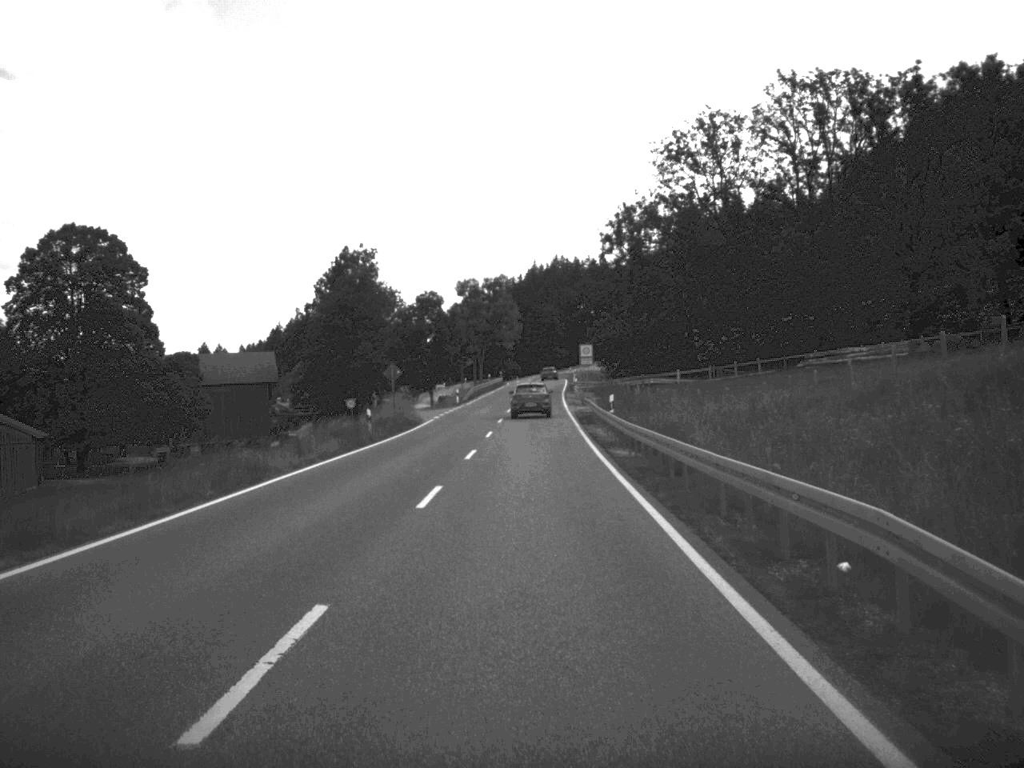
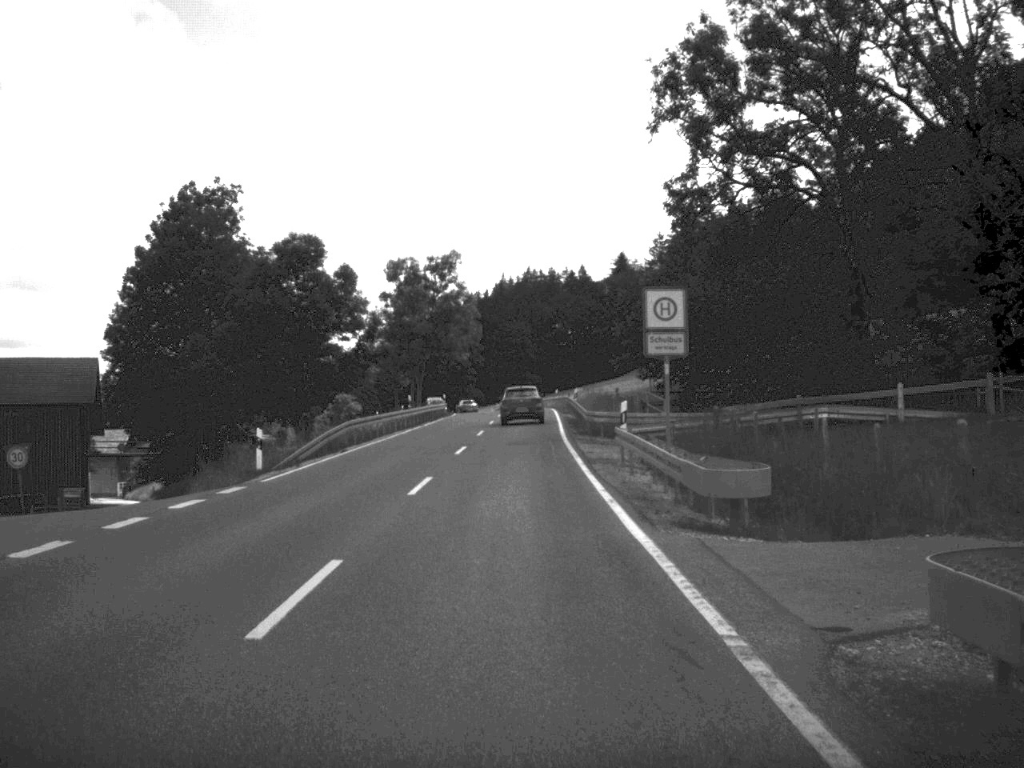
(+0.5, +56.1) m; +1°
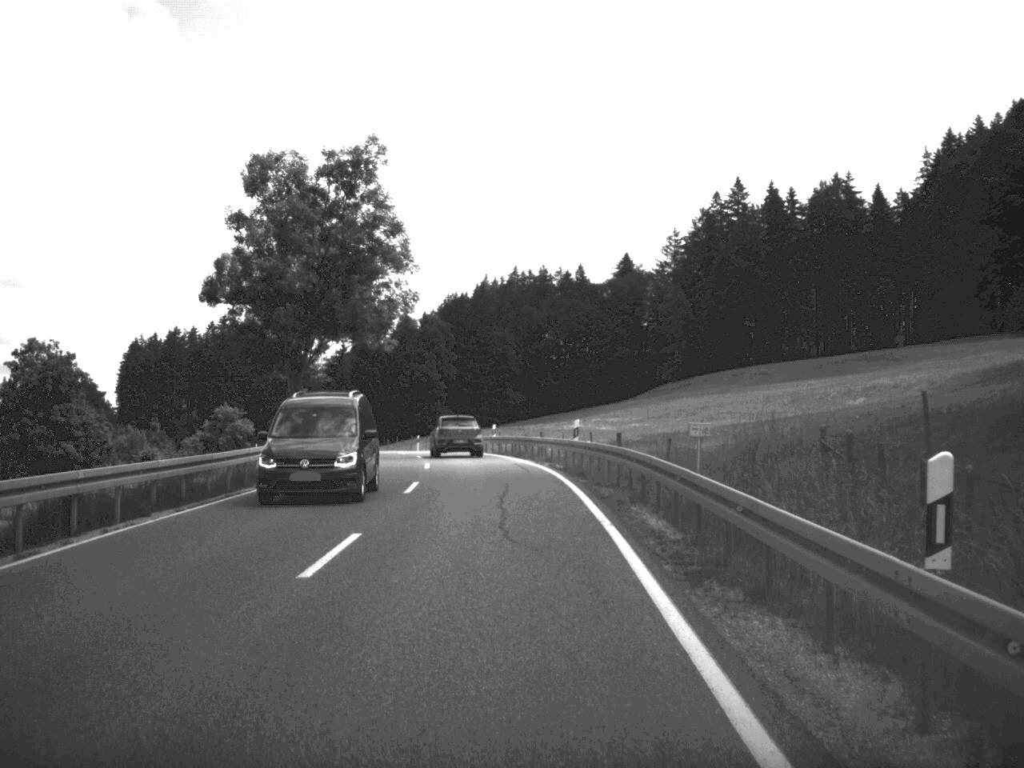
(+0.3, +55.1) m; +1°
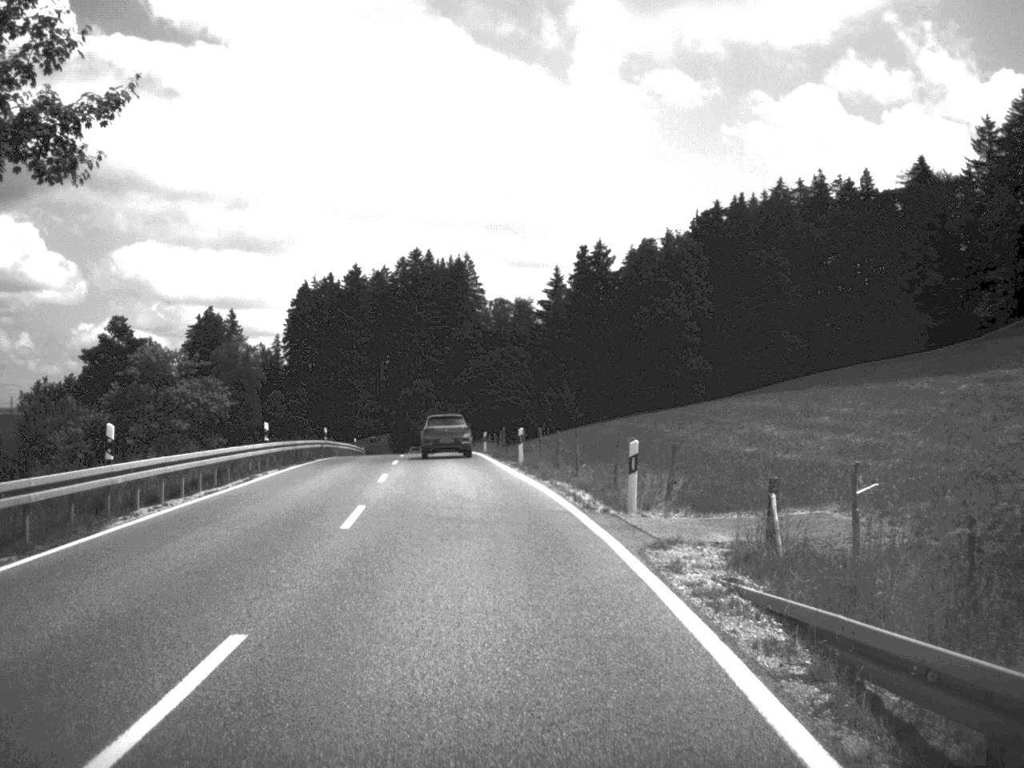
(-5.1, +65.2) m; -11°
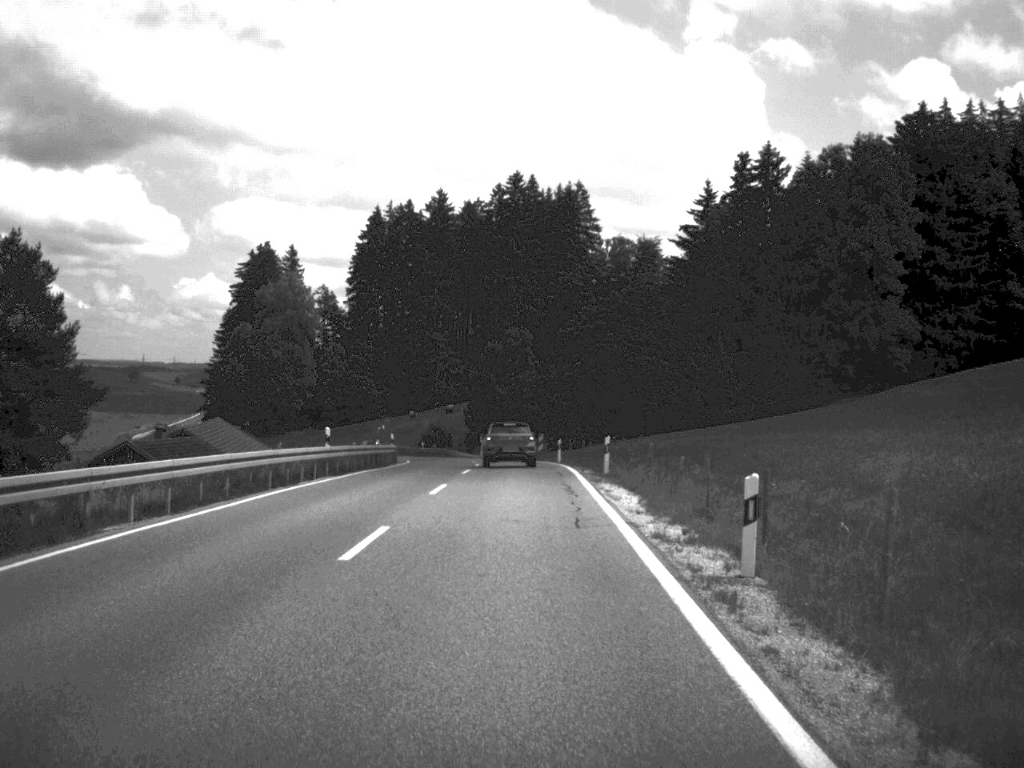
(-3.1, +50.4) m; -5°
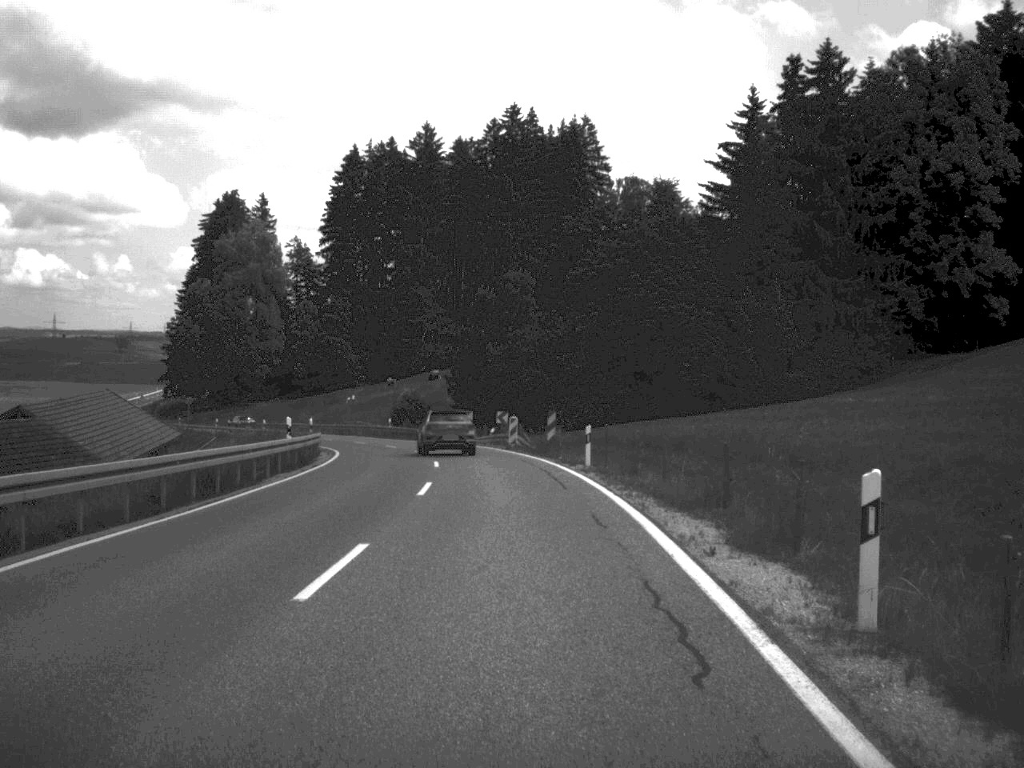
(0.0, +26.4) m; 0°
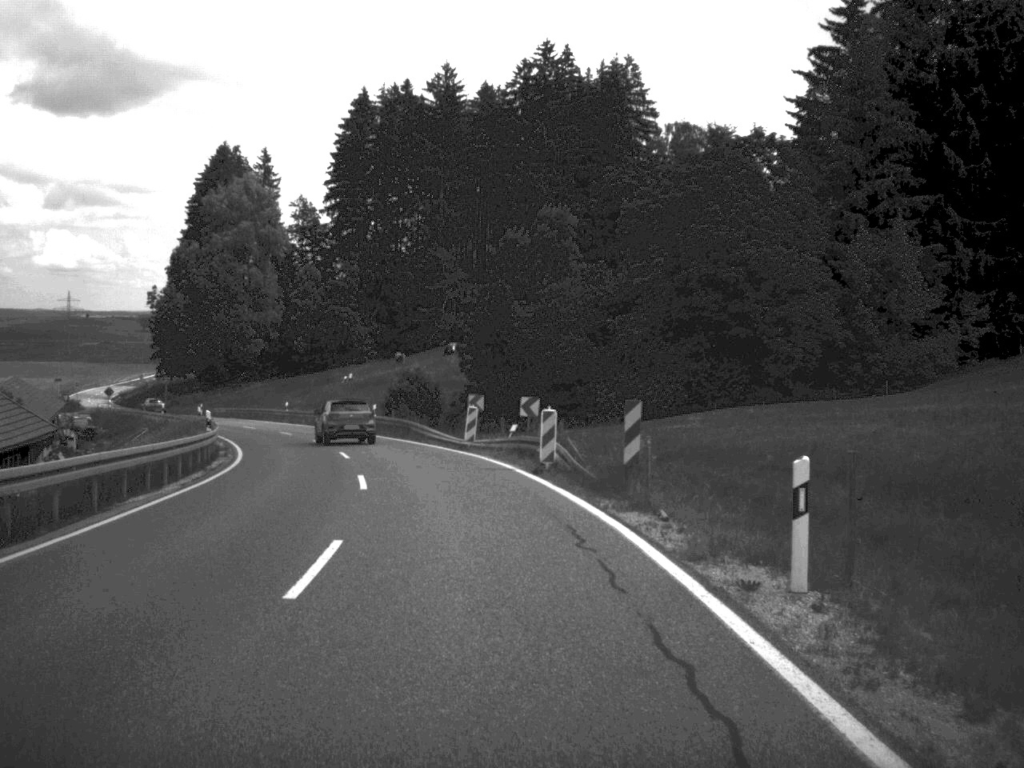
(-0.2, +23.3) m; -2°
